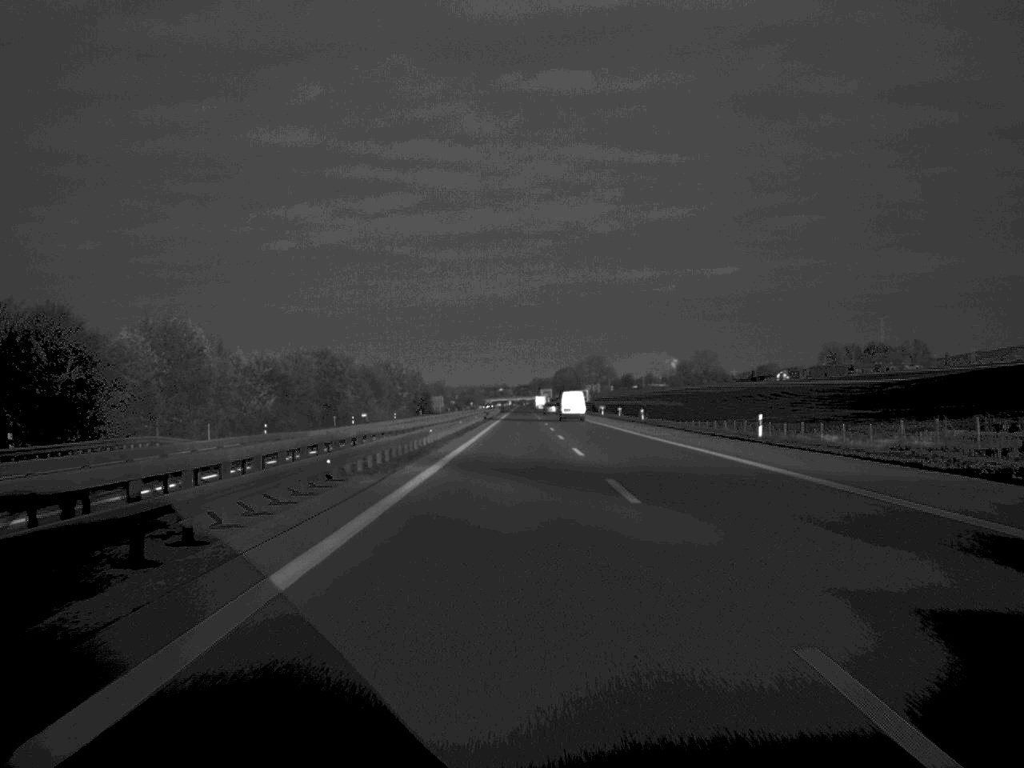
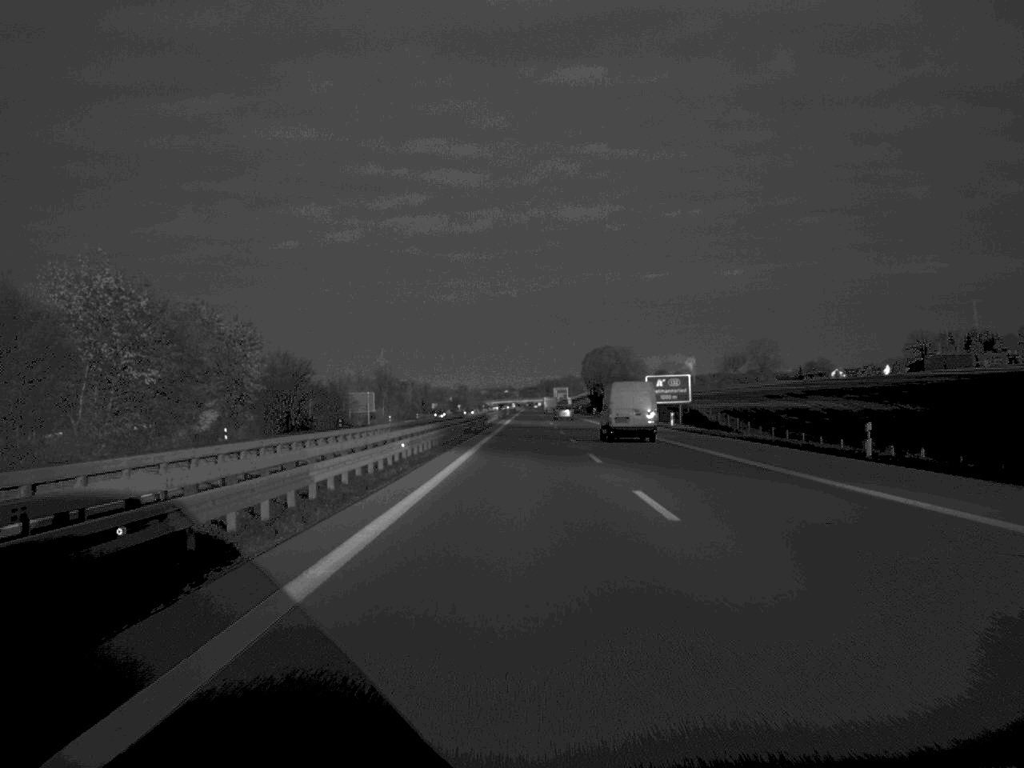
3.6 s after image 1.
(-0.9, +163.8) m; 0°
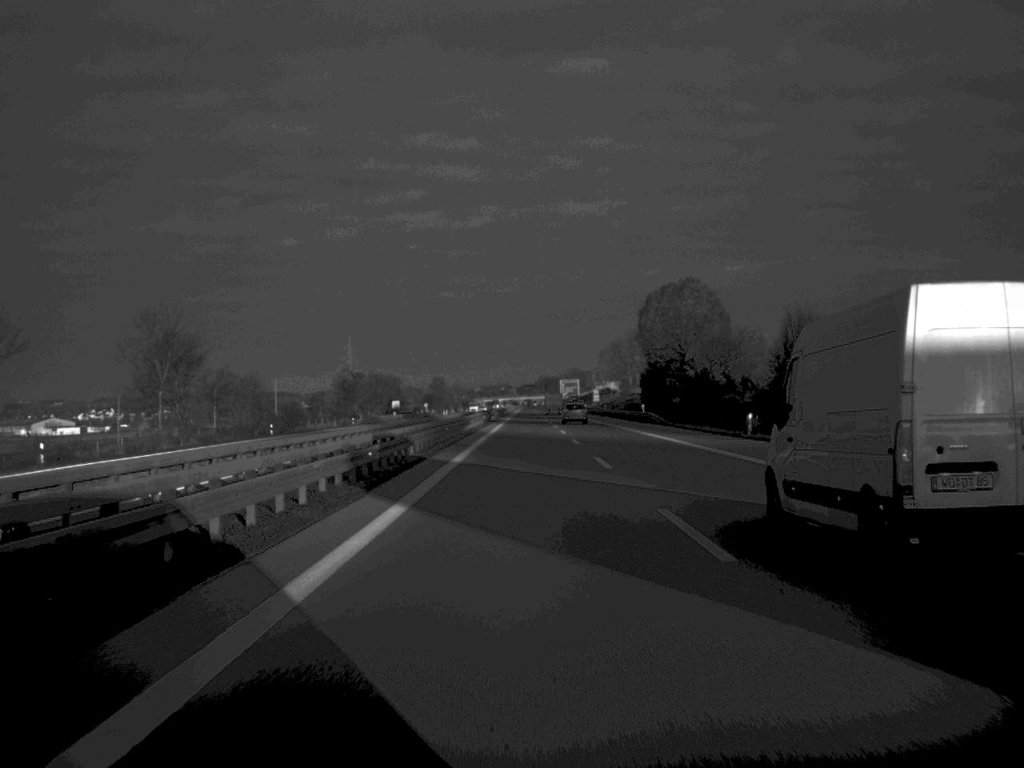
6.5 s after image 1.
(+0.1, +130.7) m; 0°
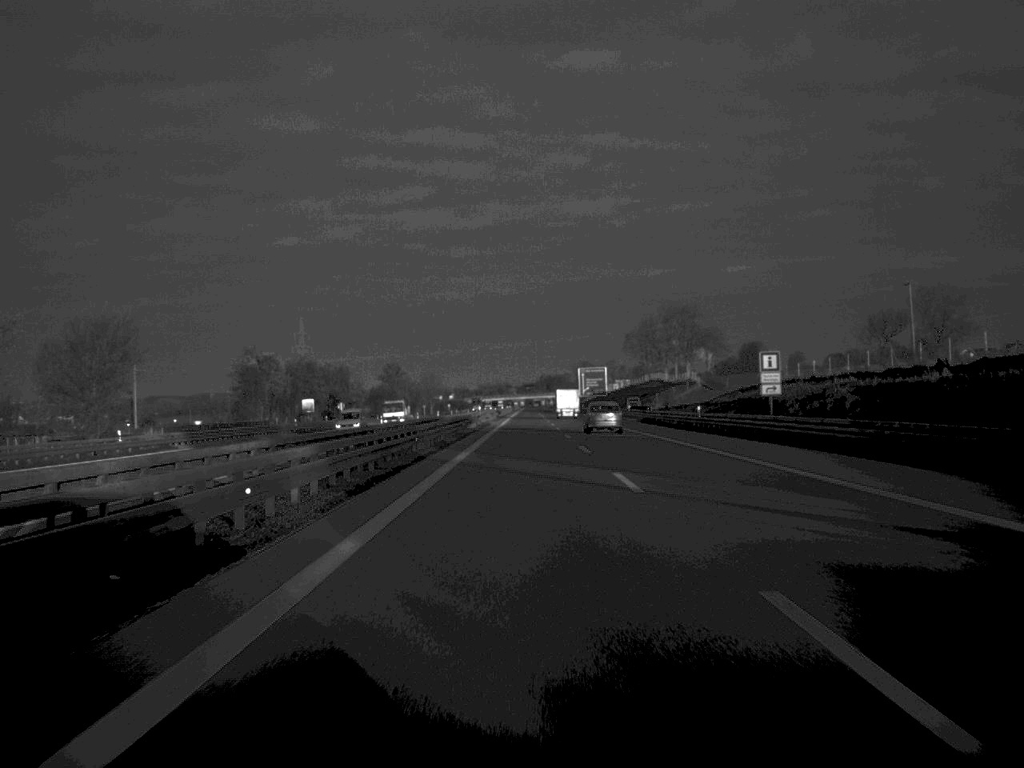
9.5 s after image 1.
(-0.1, +133.8) m; 0°
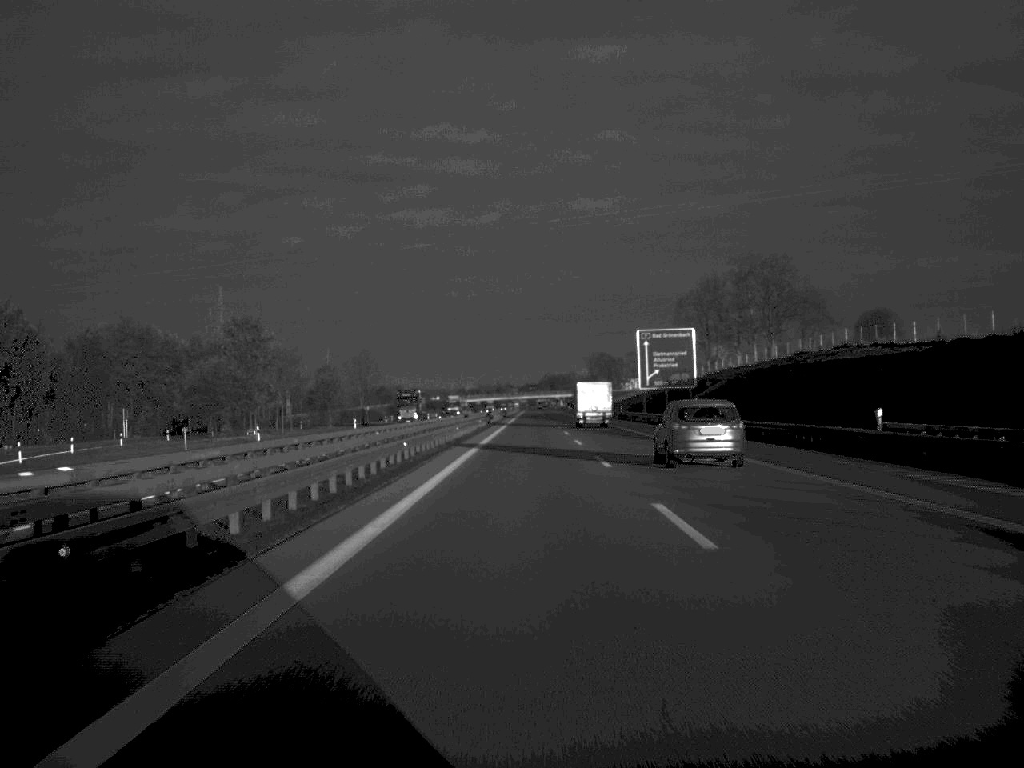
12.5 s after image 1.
(-0.1, +133.8) m; 0°
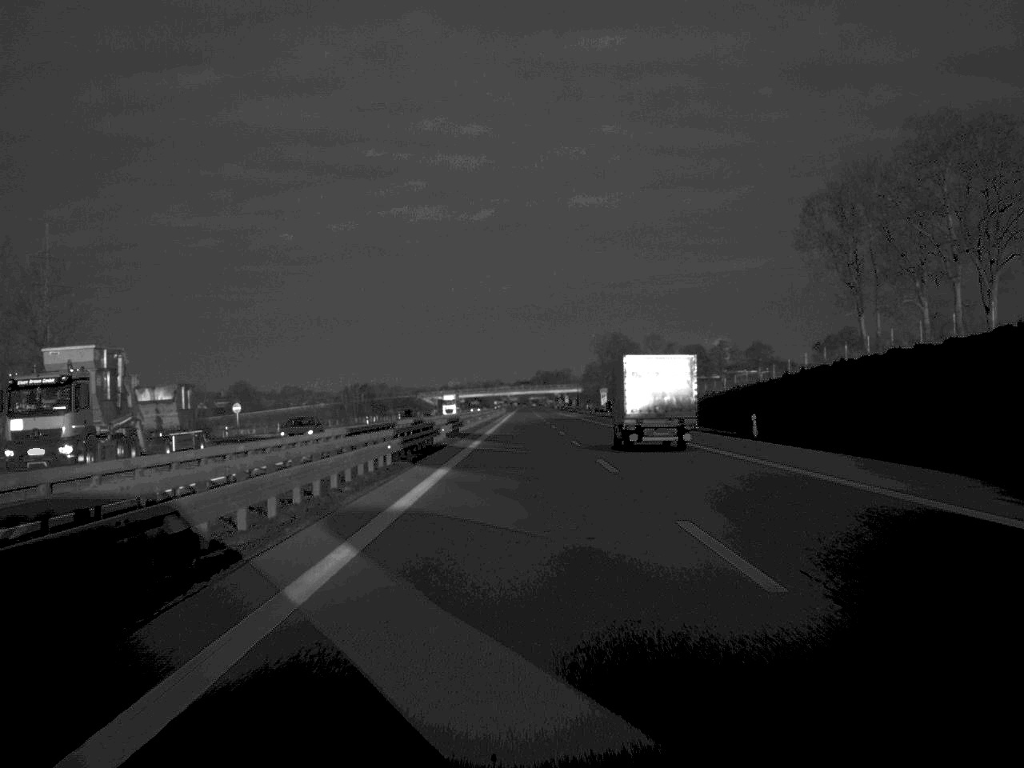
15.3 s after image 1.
(+0.3, +129.2) m; 0°
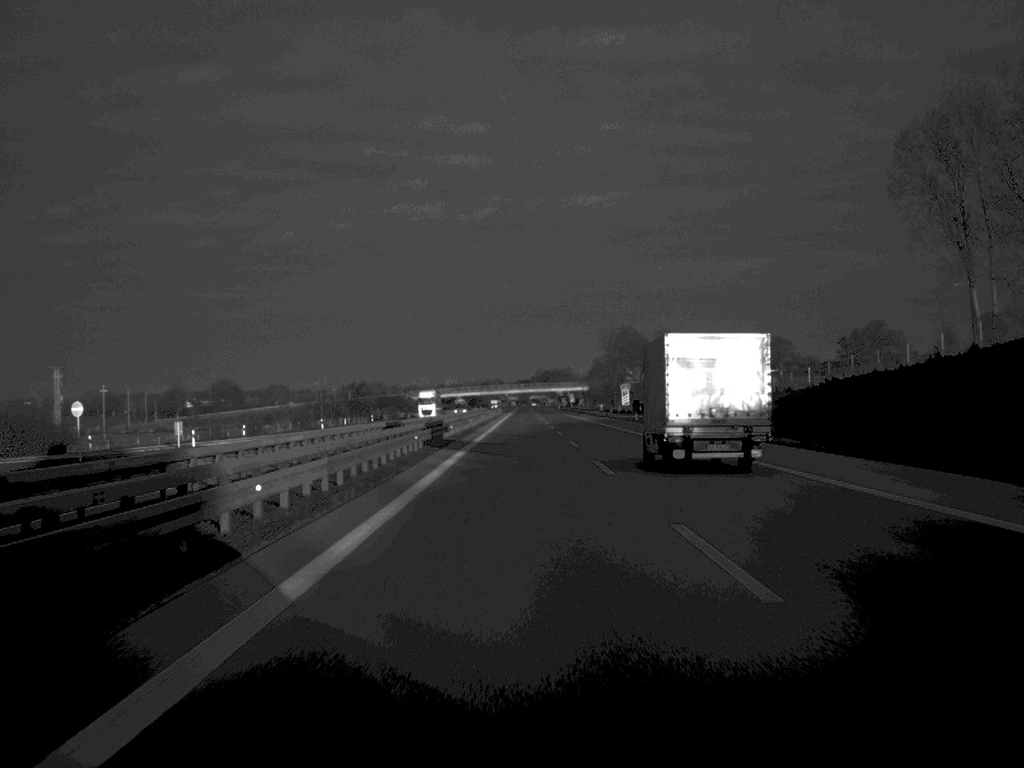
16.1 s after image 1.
(0.0, +36.1) m; 0°
